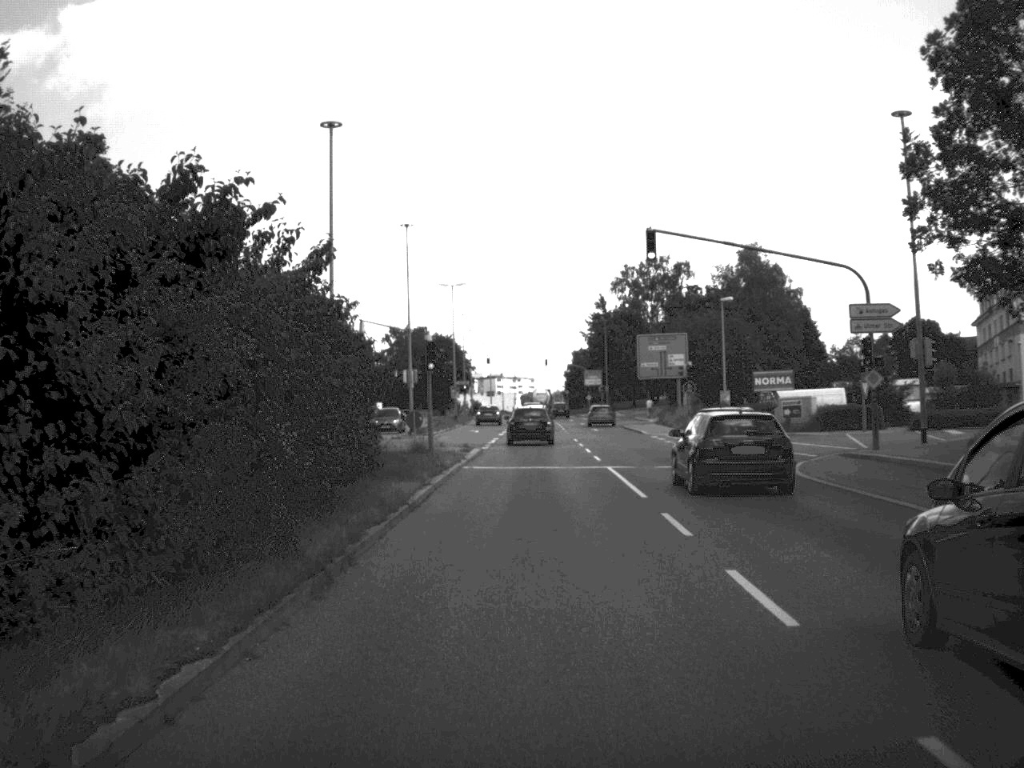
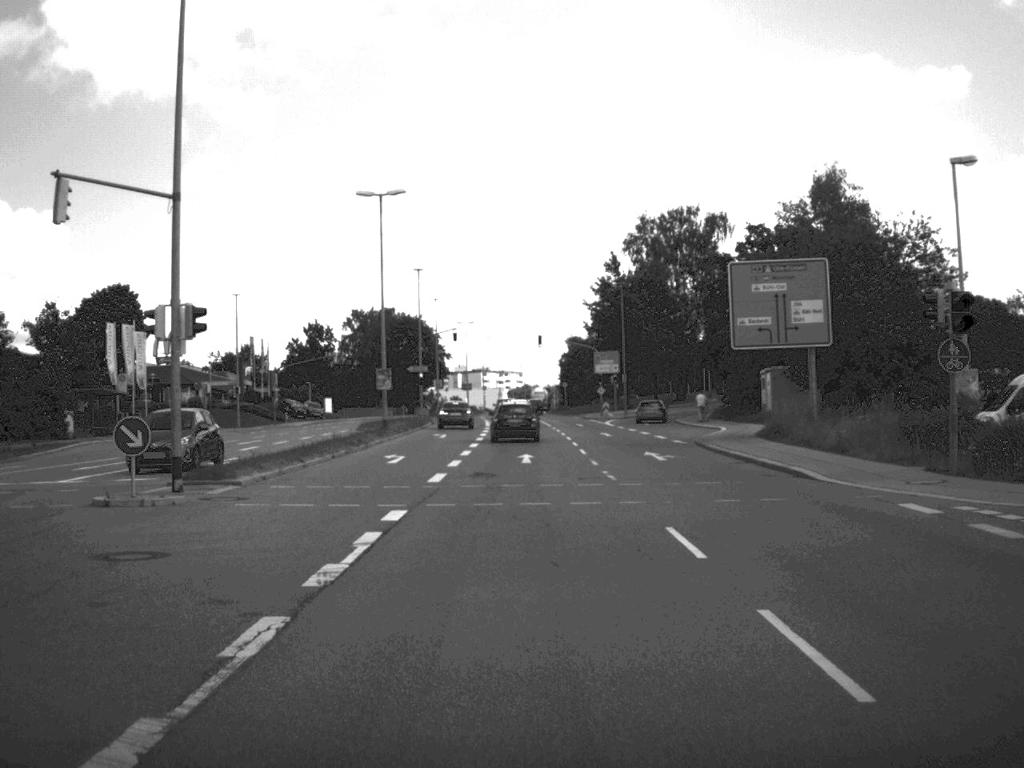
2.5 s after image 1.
(+0.2, +39.8) m; 0°
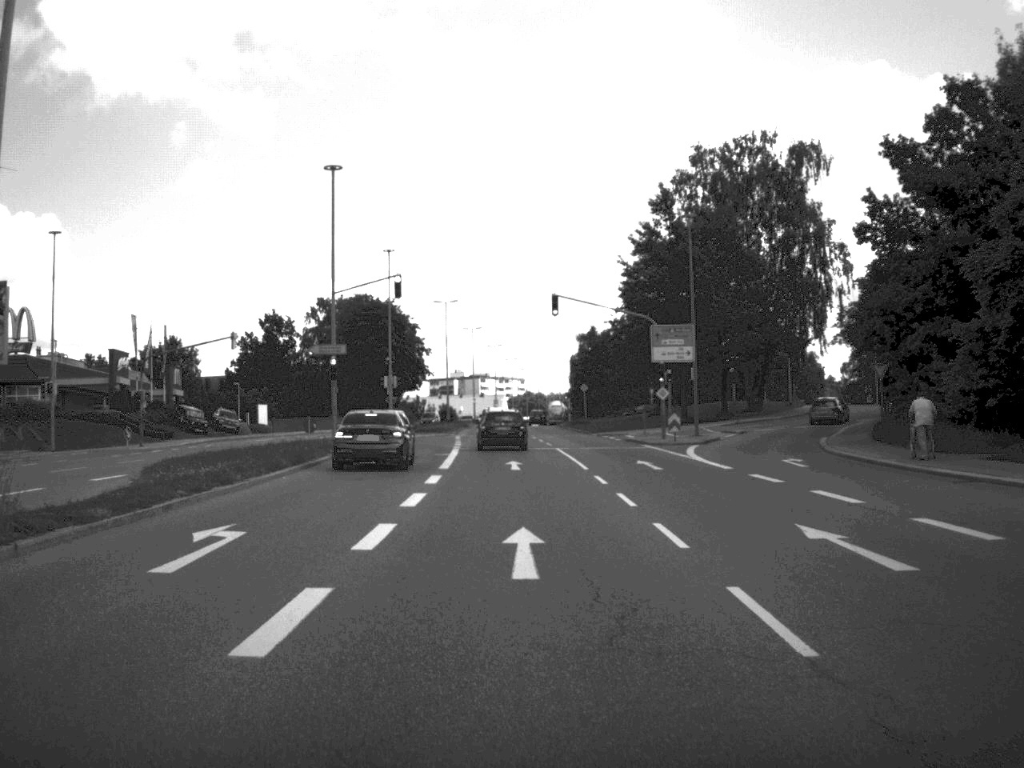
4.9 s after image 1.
(-0.1, +40.1) m; 0°
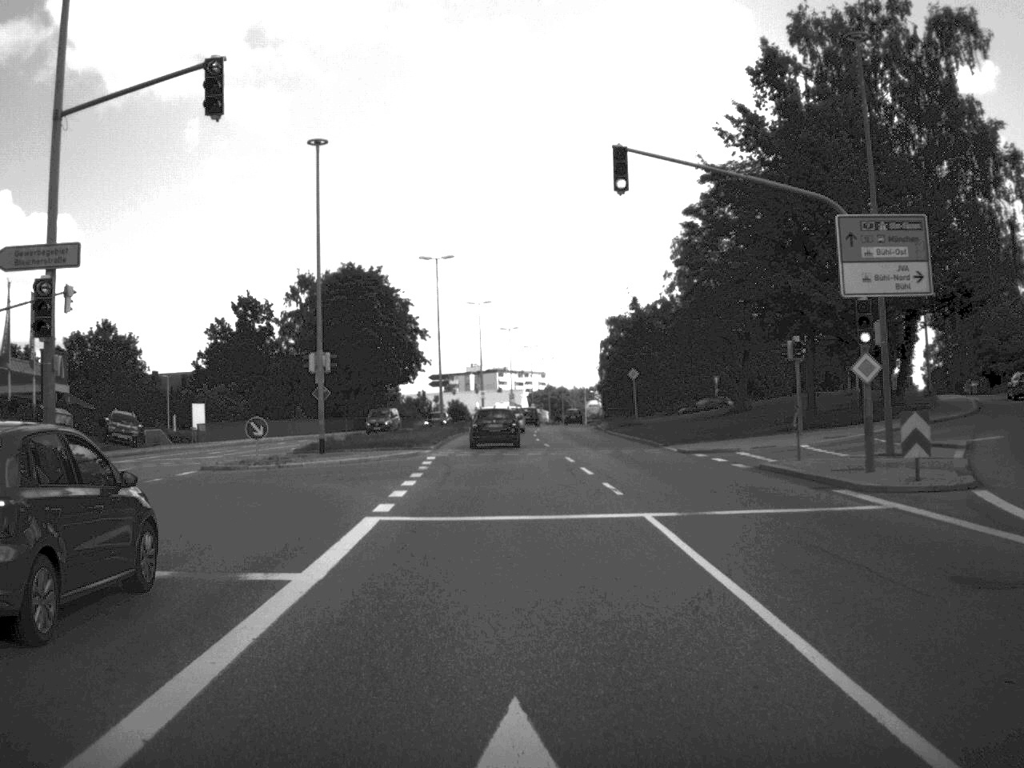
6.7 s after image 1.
(-0.2, +29.3) m; -1°
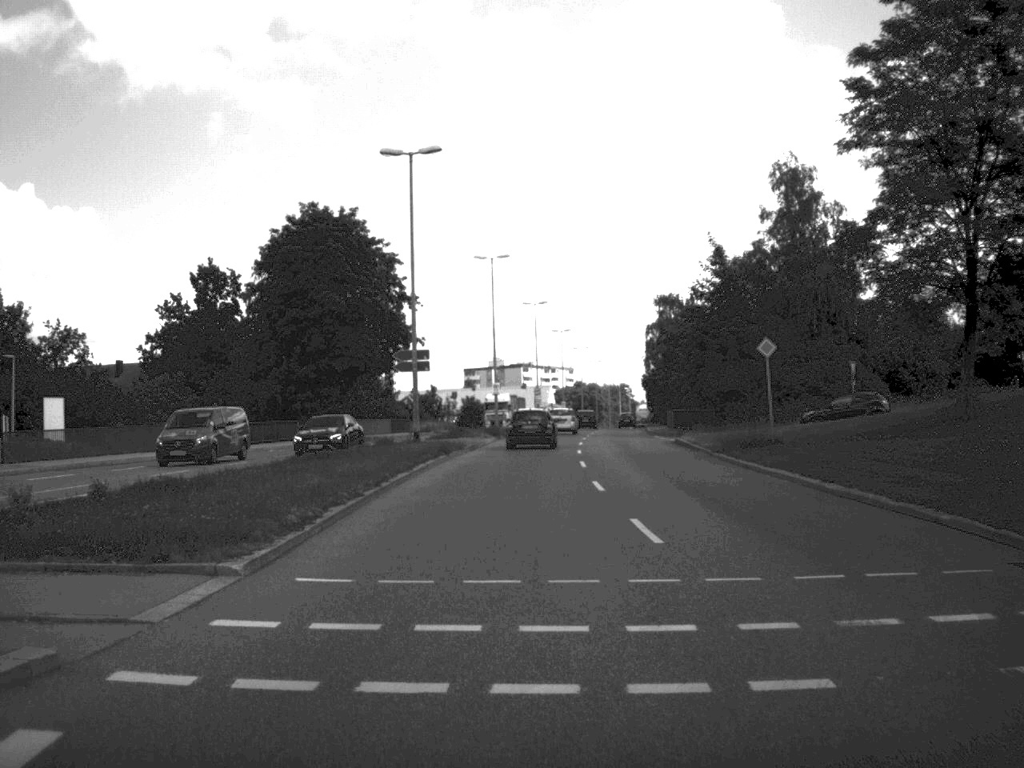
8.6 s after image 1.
(-0.4, +31.5) m; -1°
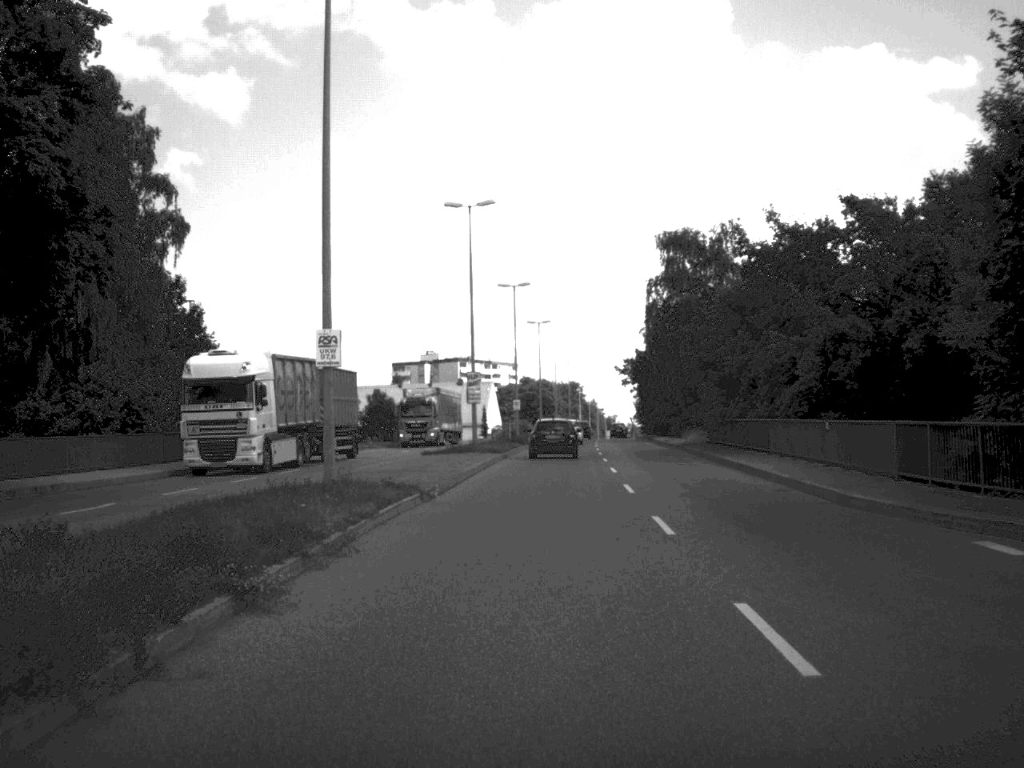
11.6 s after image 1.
(+0.5, +50.8) m; +2°
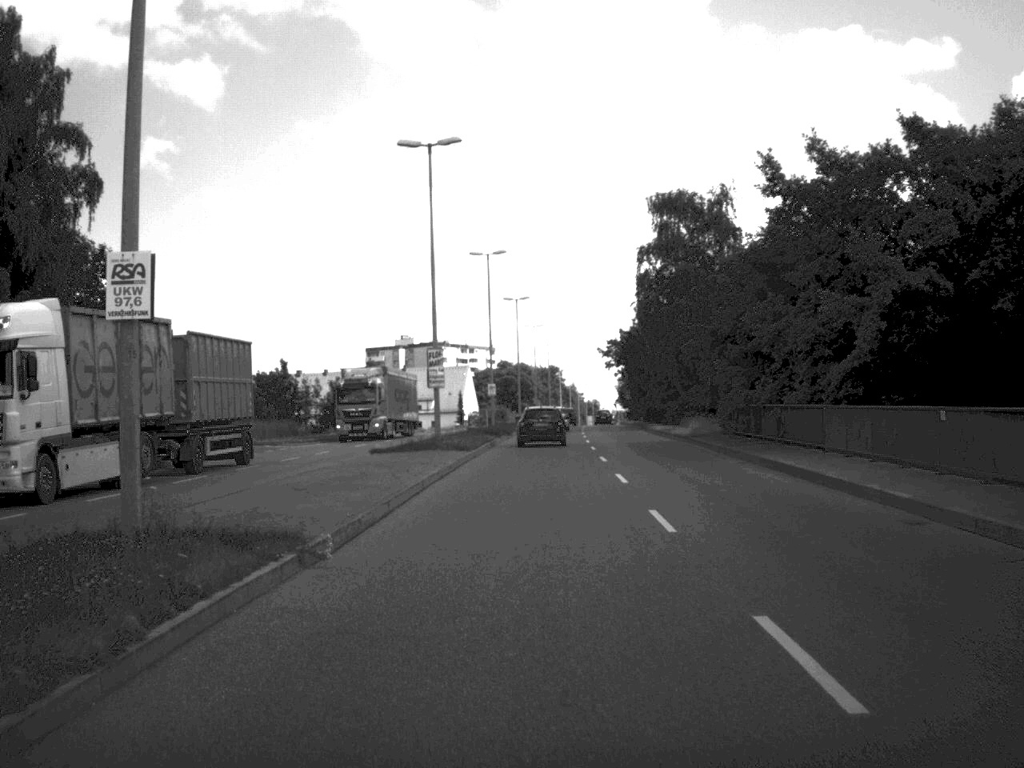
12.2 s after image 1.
(+0.1, +9.9) m; +1°
